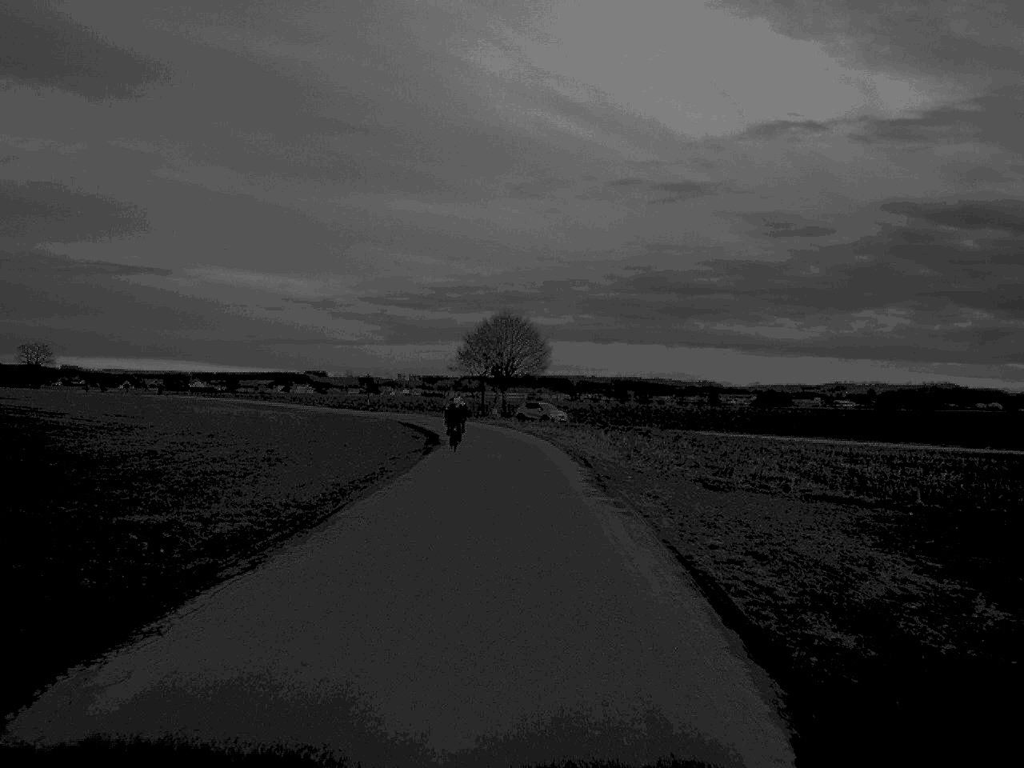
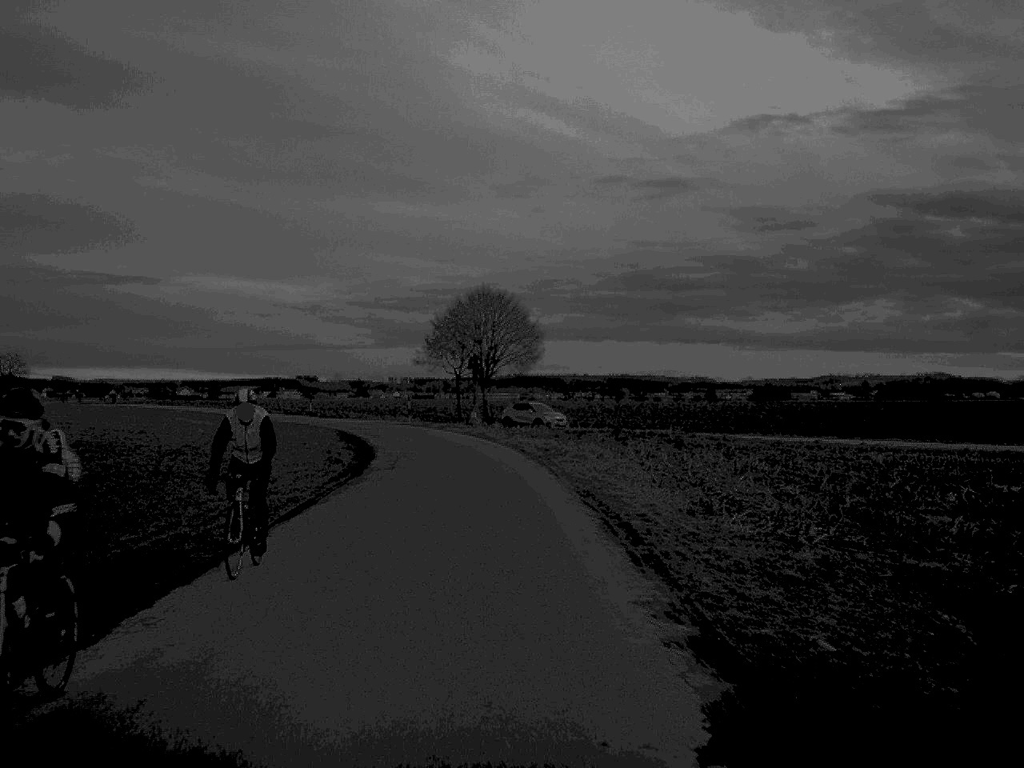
(+0.3, +19.8) m; 0°
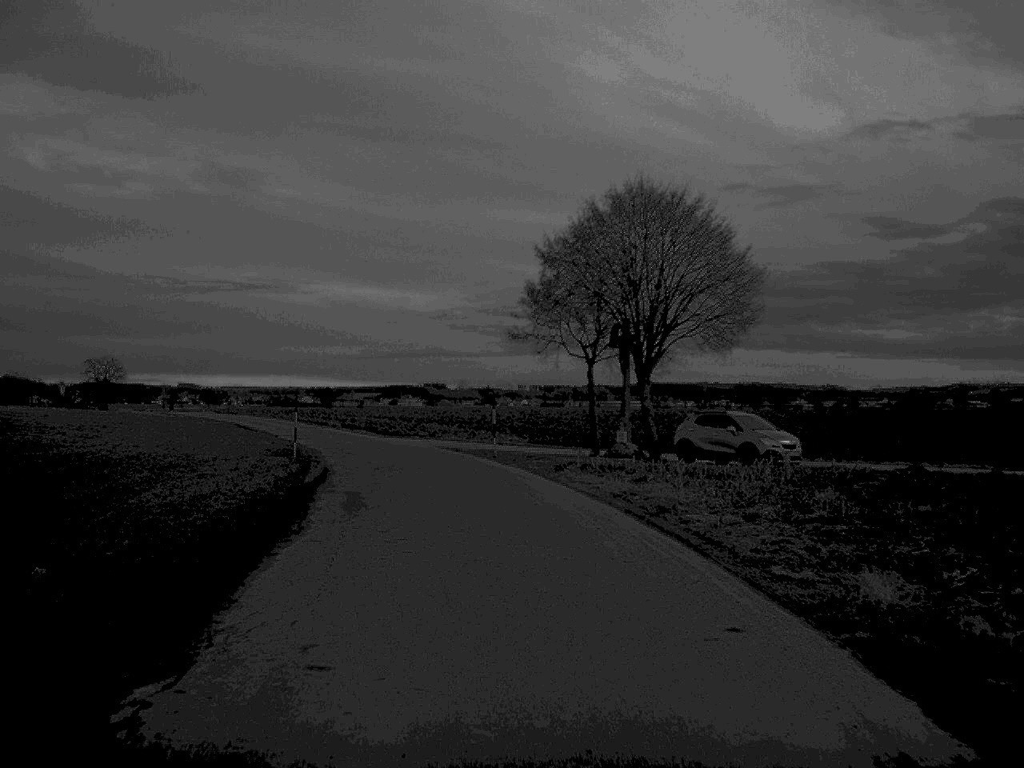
(-1.7, +35.0) m; -6°
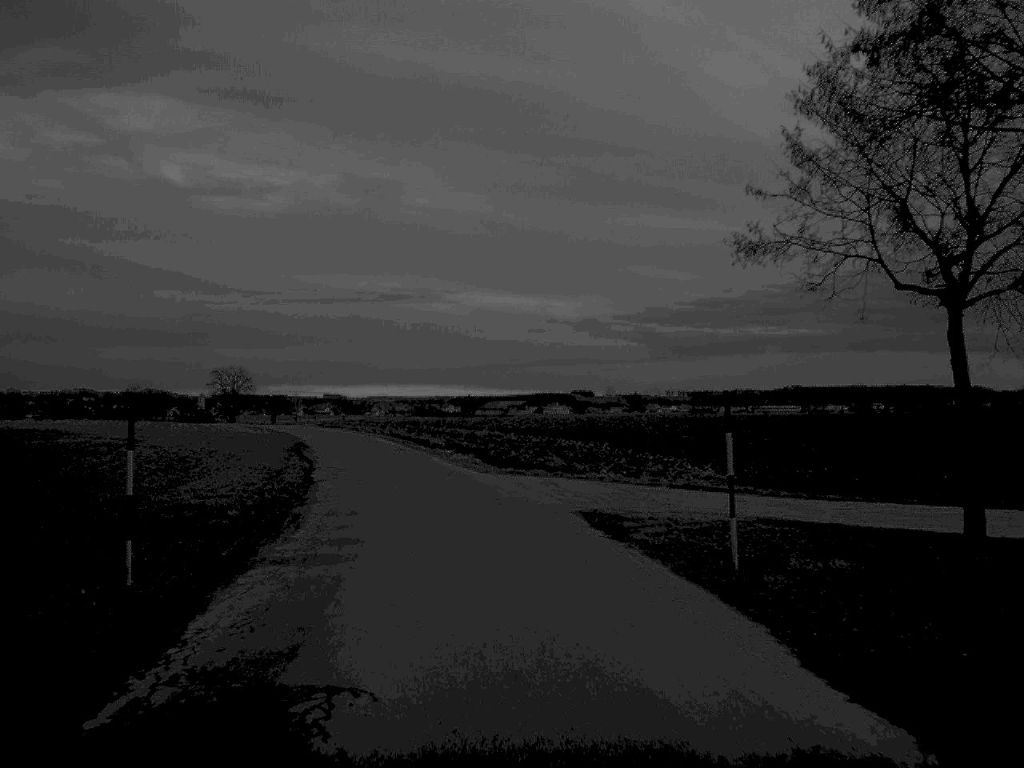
(-1.3, +23.8) m; -7°
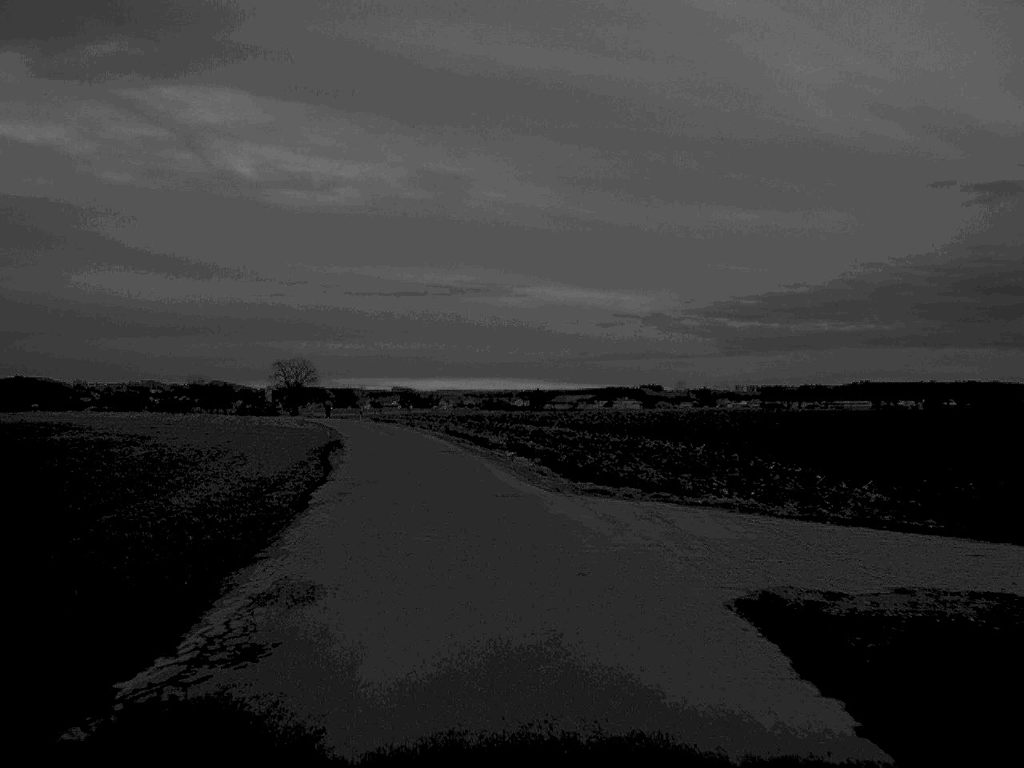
(-0.3, +9.7) m; -3°
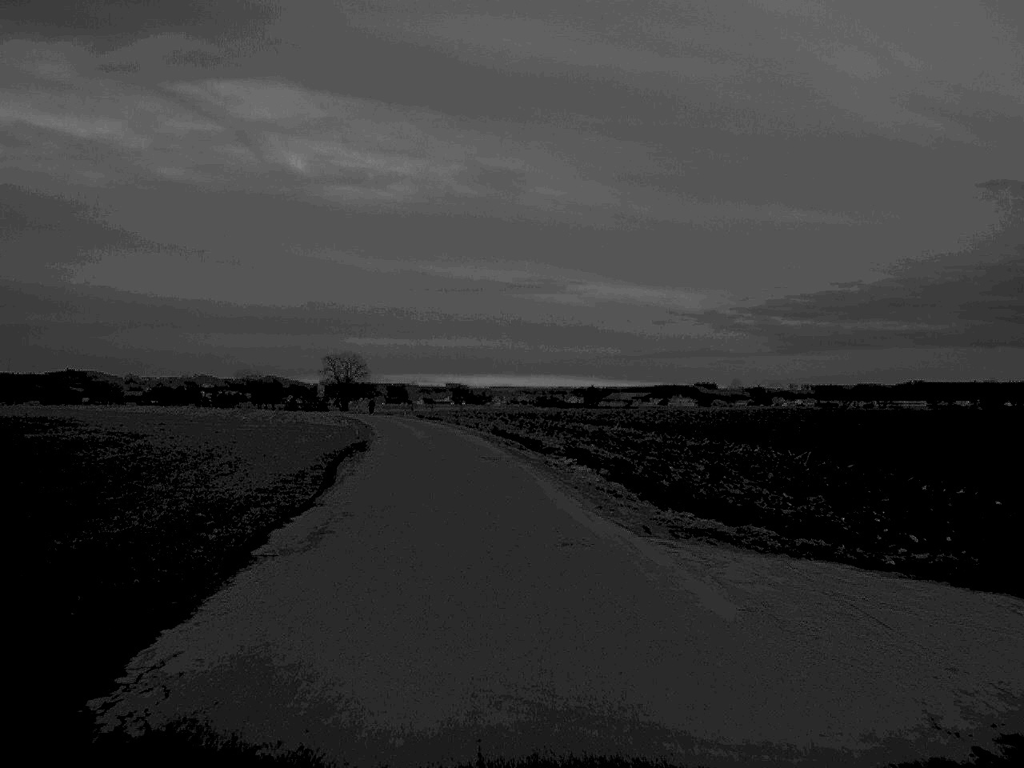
(-0.2, +8.3) m; -2°
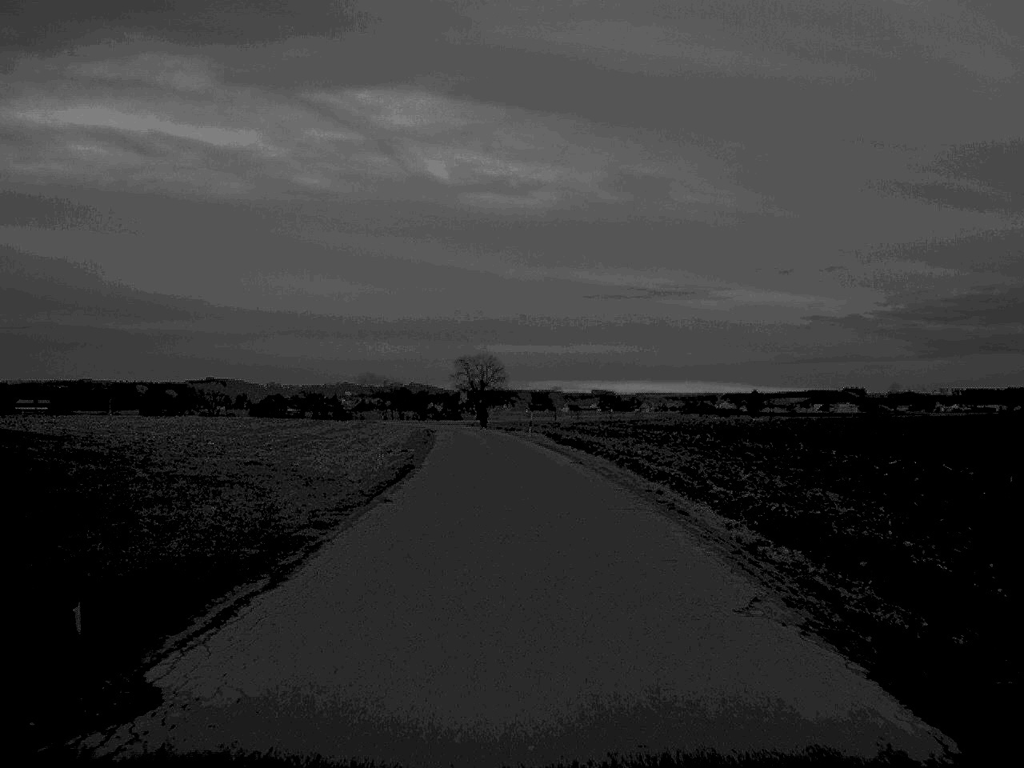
(-3.0, +46.0) m; -6°
